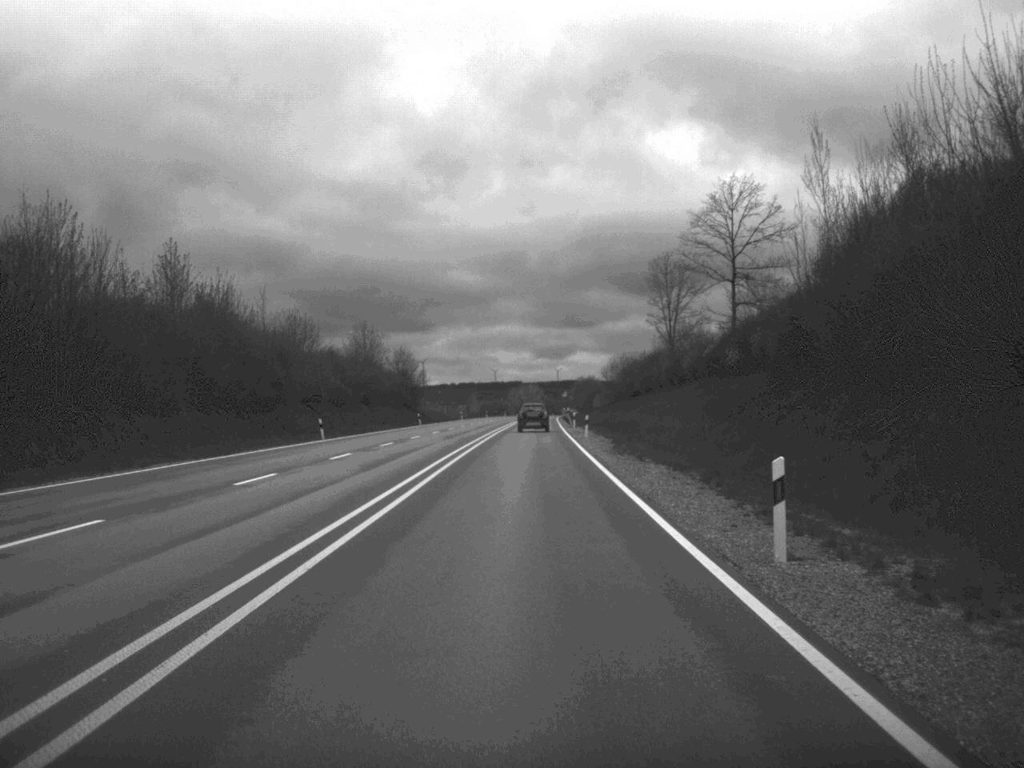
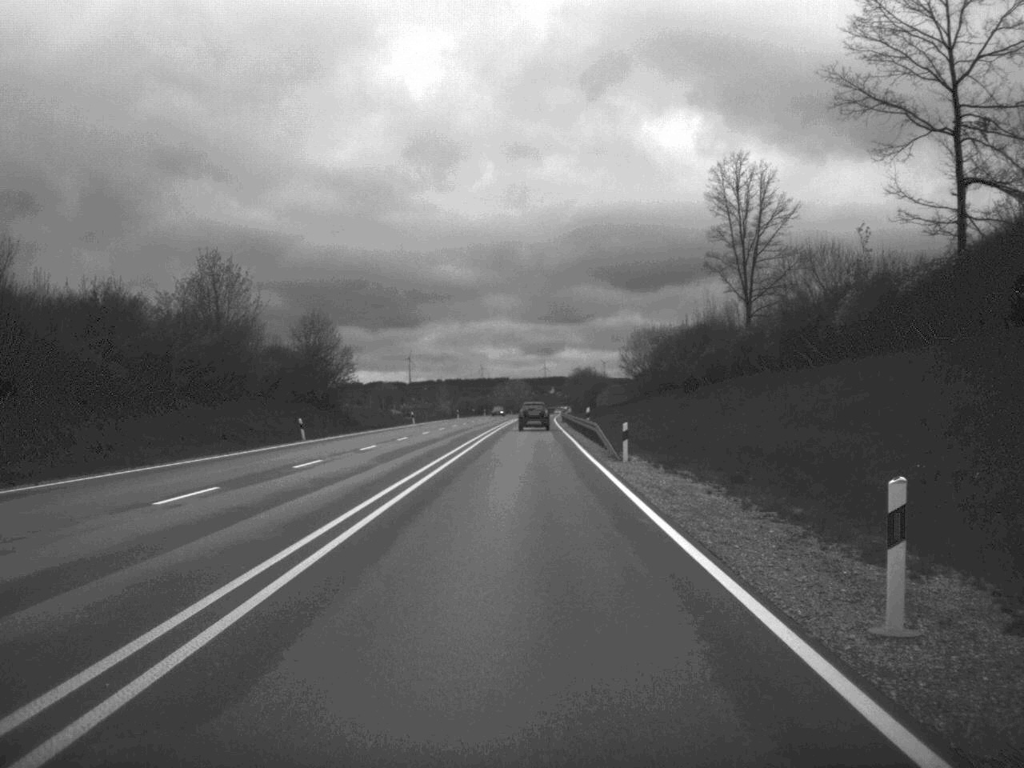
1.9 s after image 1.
(+0.2, +52.8) m; 0°
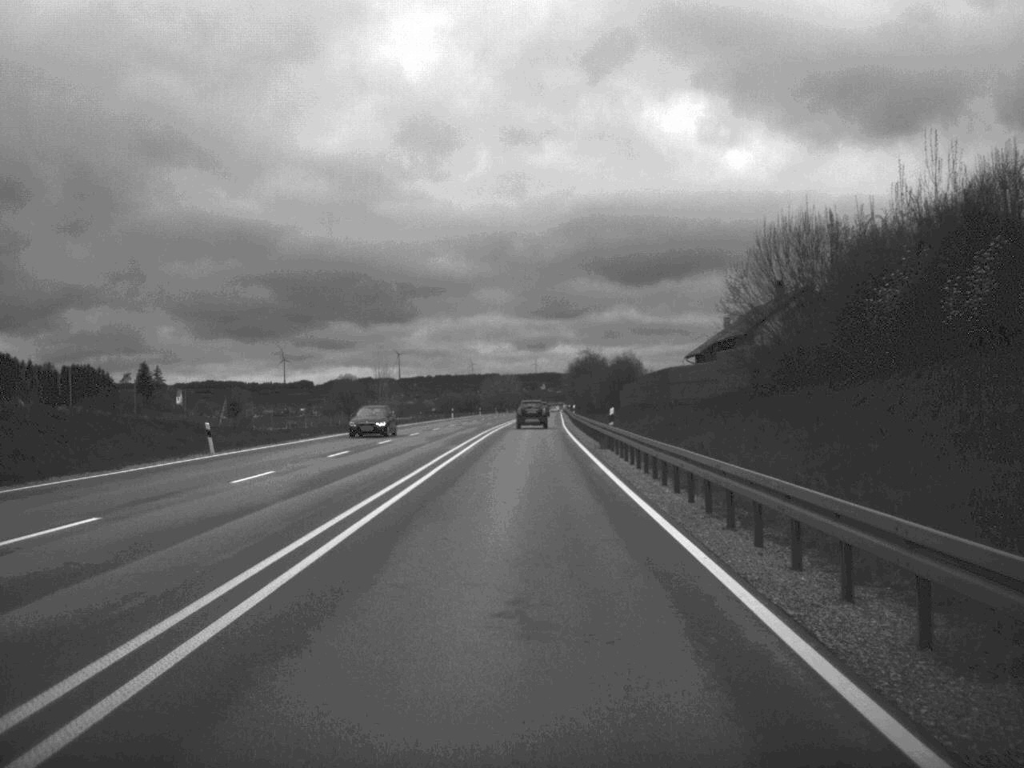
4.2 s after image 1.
(+0.3, +66.1) m; 0°
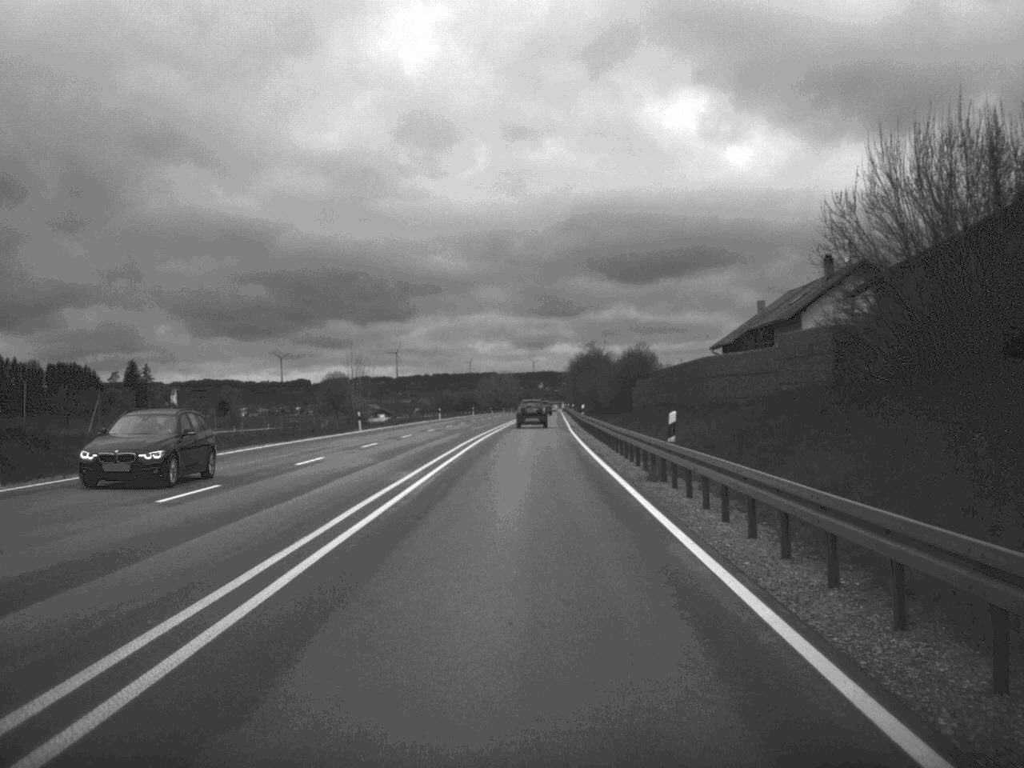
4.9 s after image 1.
(0.0, +17.0) m; 0°
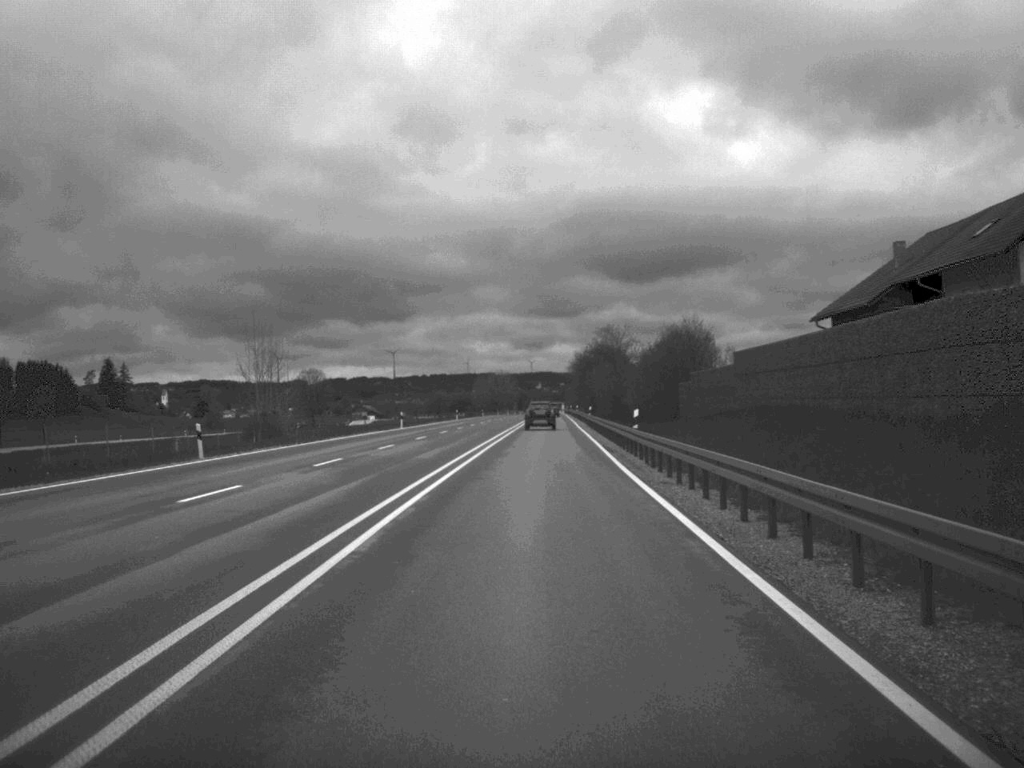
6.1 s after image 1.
(0.0, +35.5) m; 0°
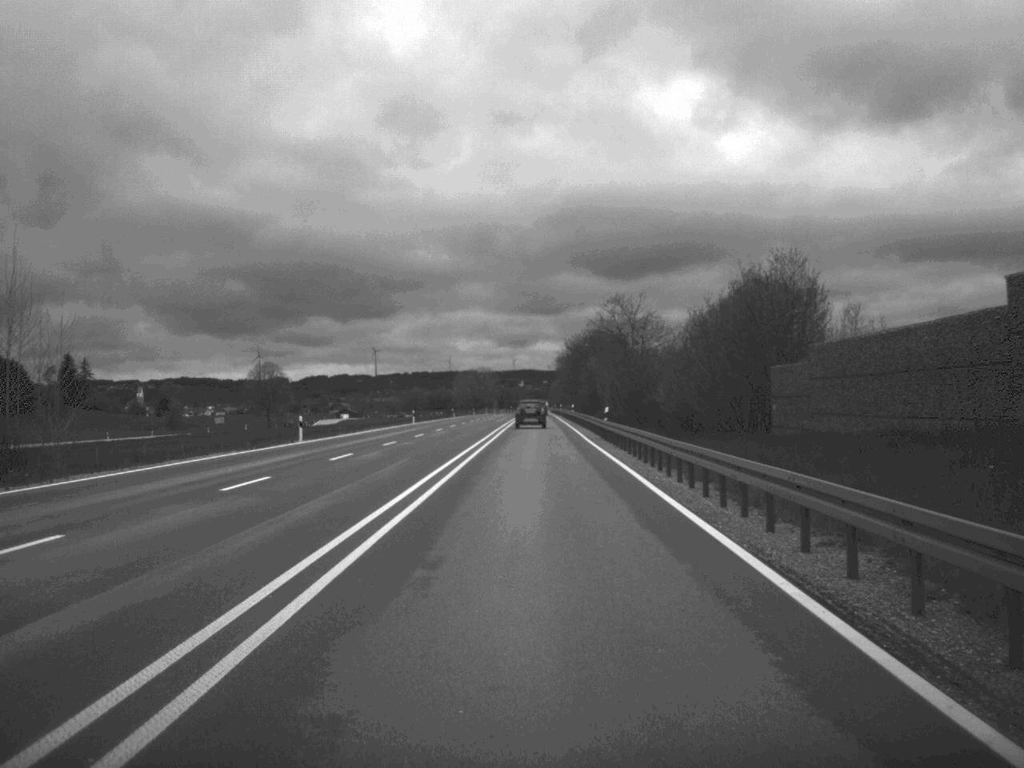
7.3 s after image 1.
(+0.2, +33.0) m; +1°
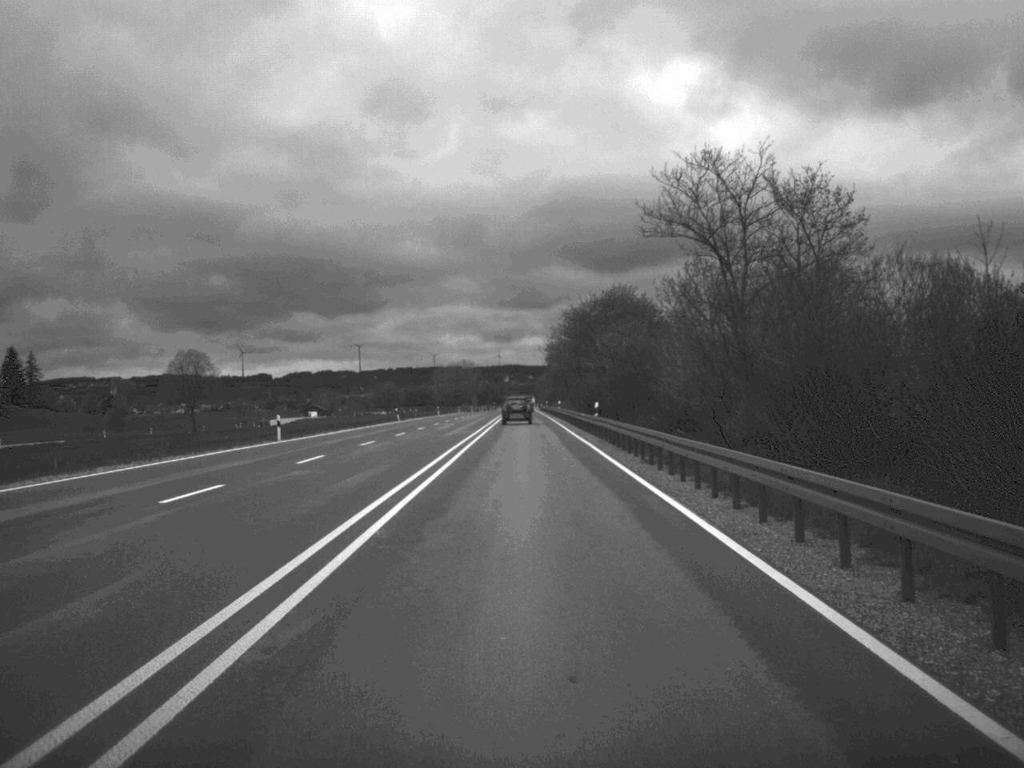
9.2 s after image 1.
(+0.3, +50.9) m; +1°
